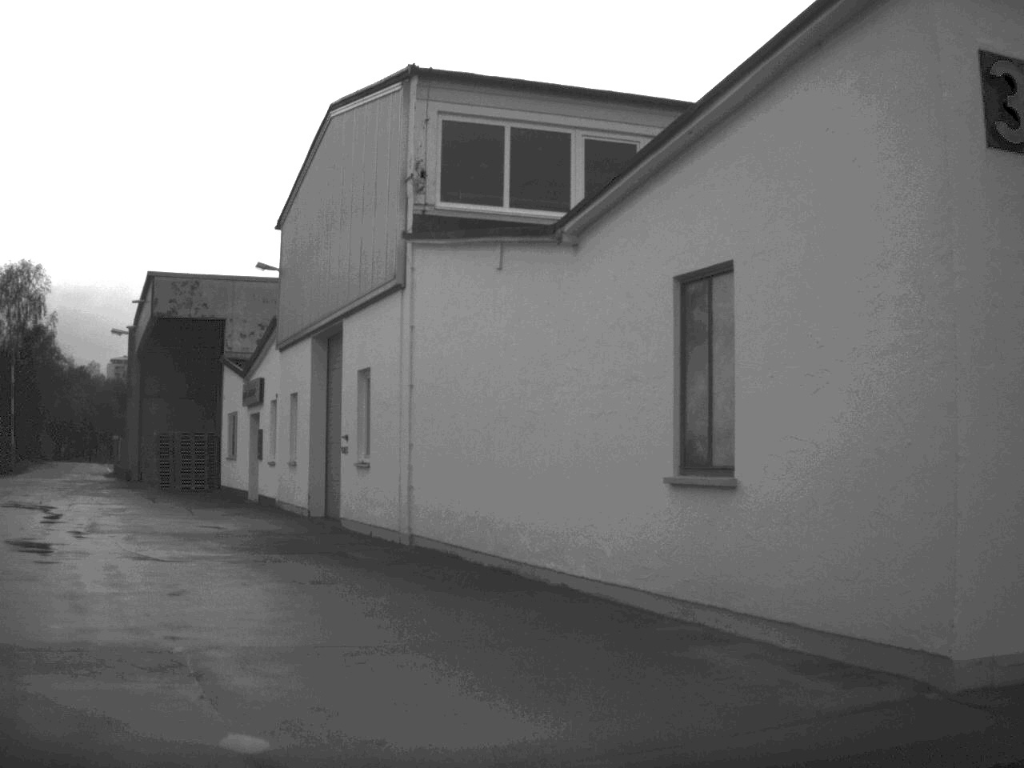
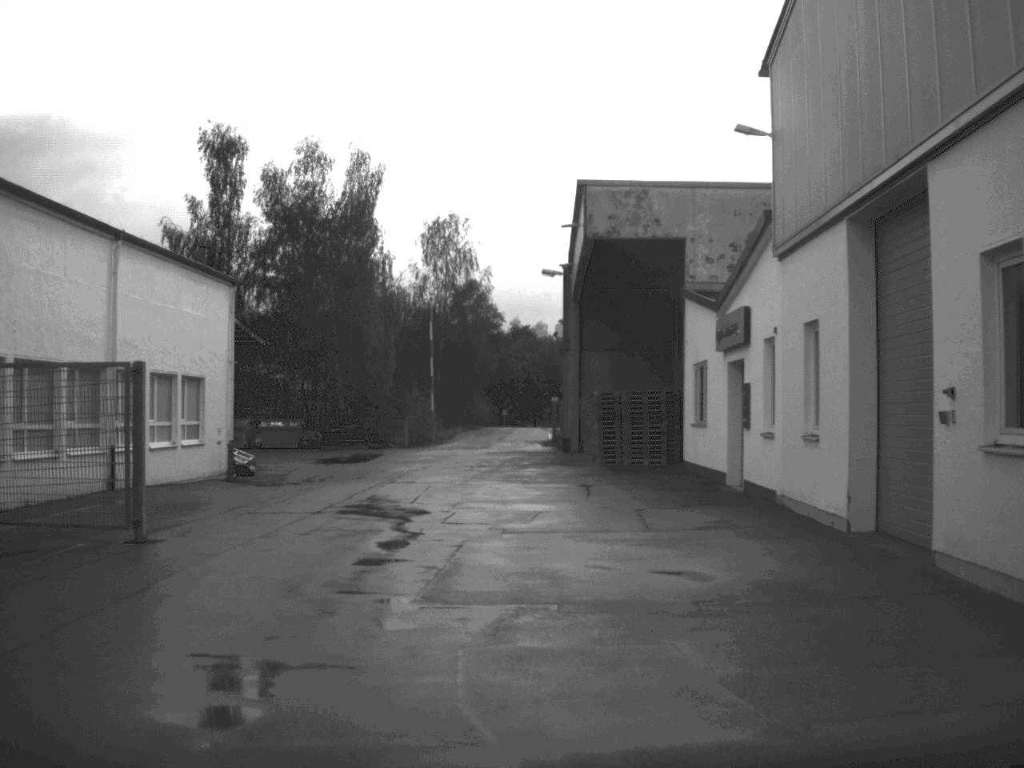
(-2.3, +11.0) m; -20°
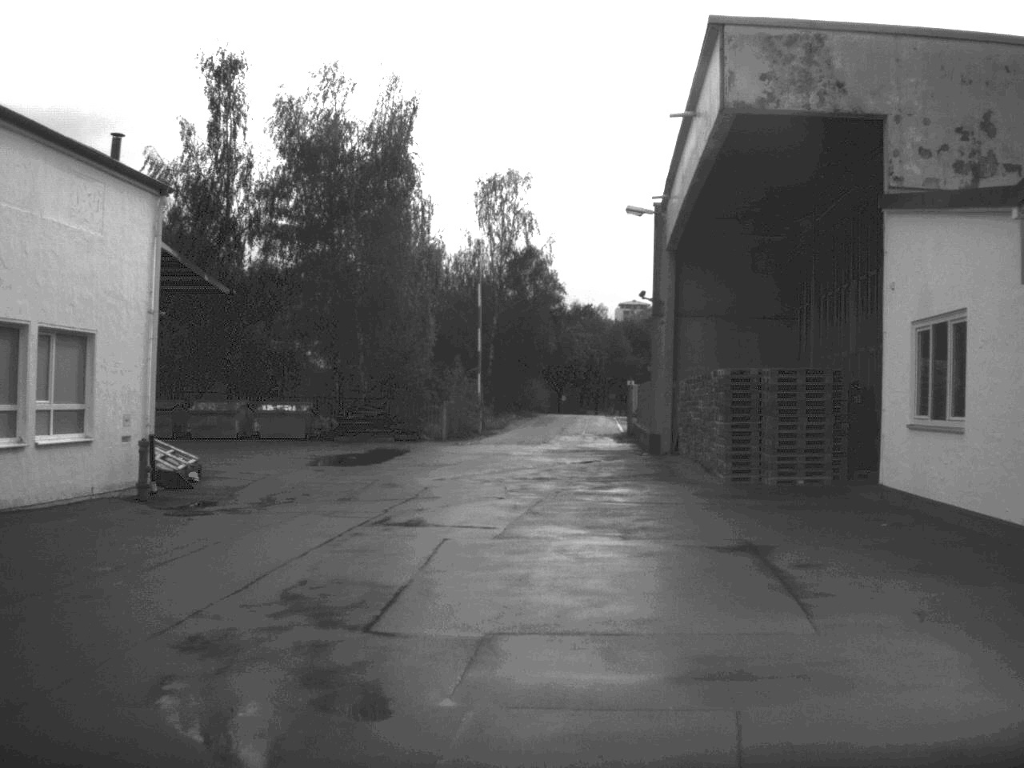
(-0.5, +13.5) m; -3°
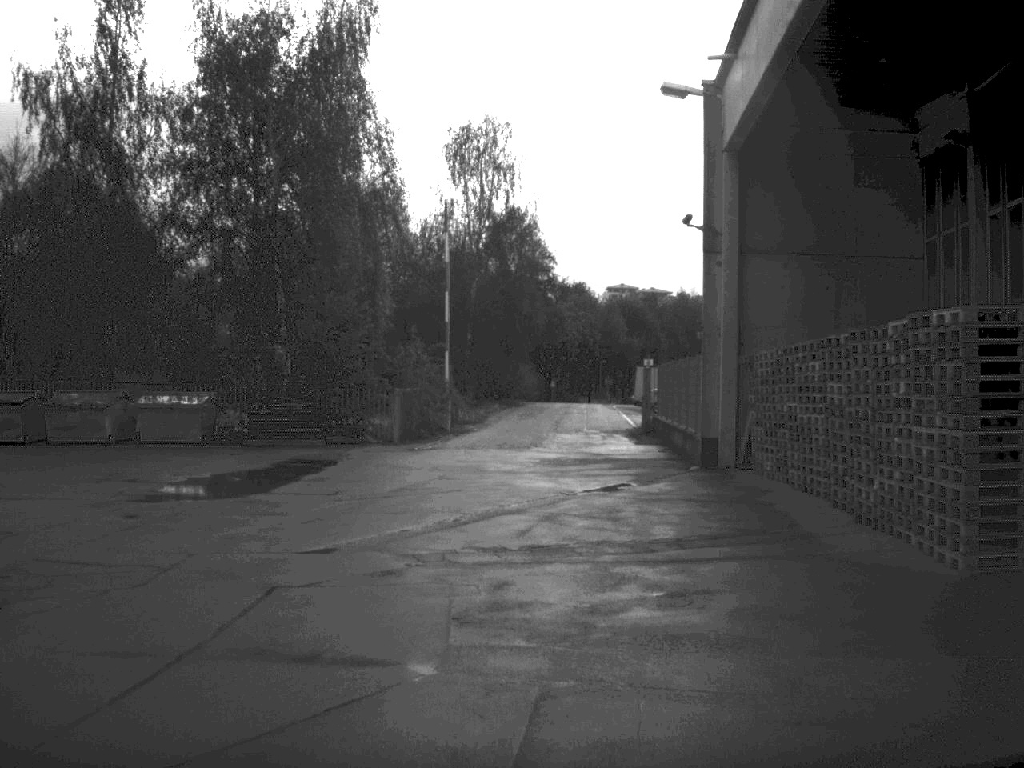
(+0.1, +14.0) m; +1°
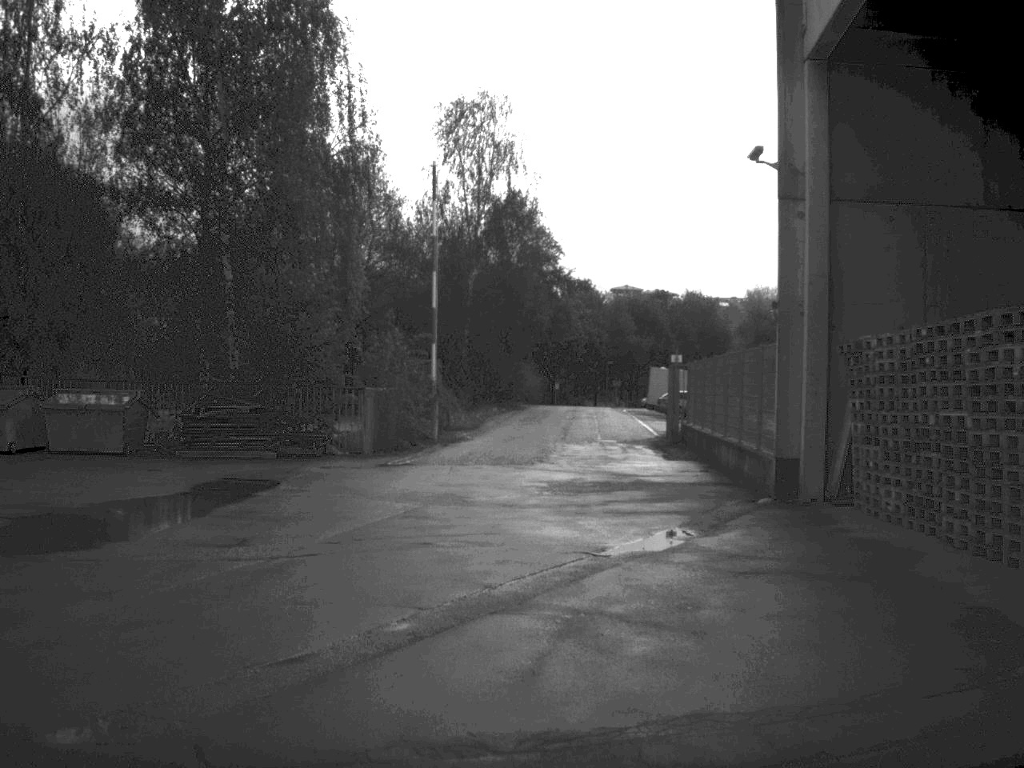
(0.0, +7.2) m; 0°
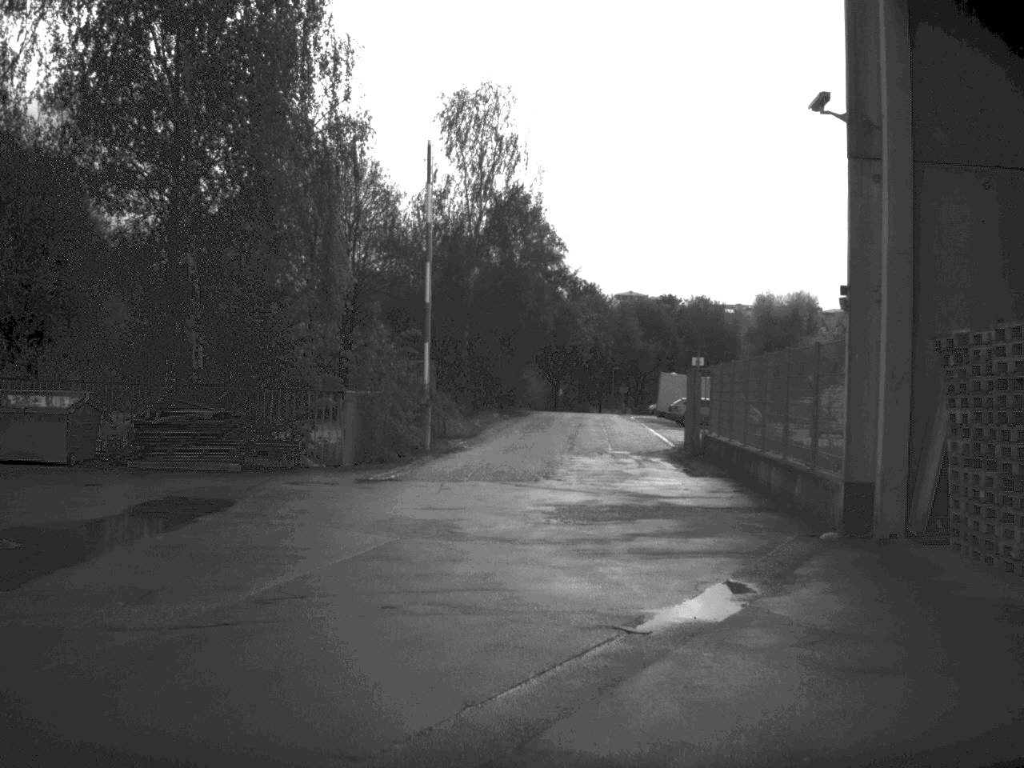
(0.0, +3.7) m; 0°
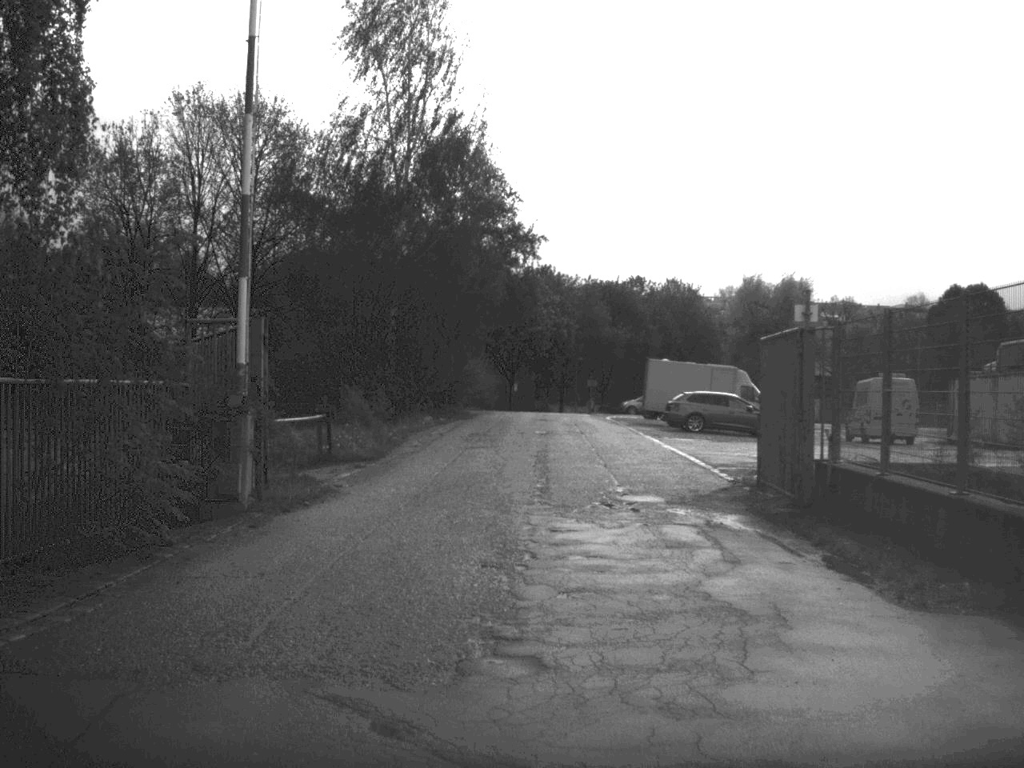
(+0.2, +16.4) m; +2°
